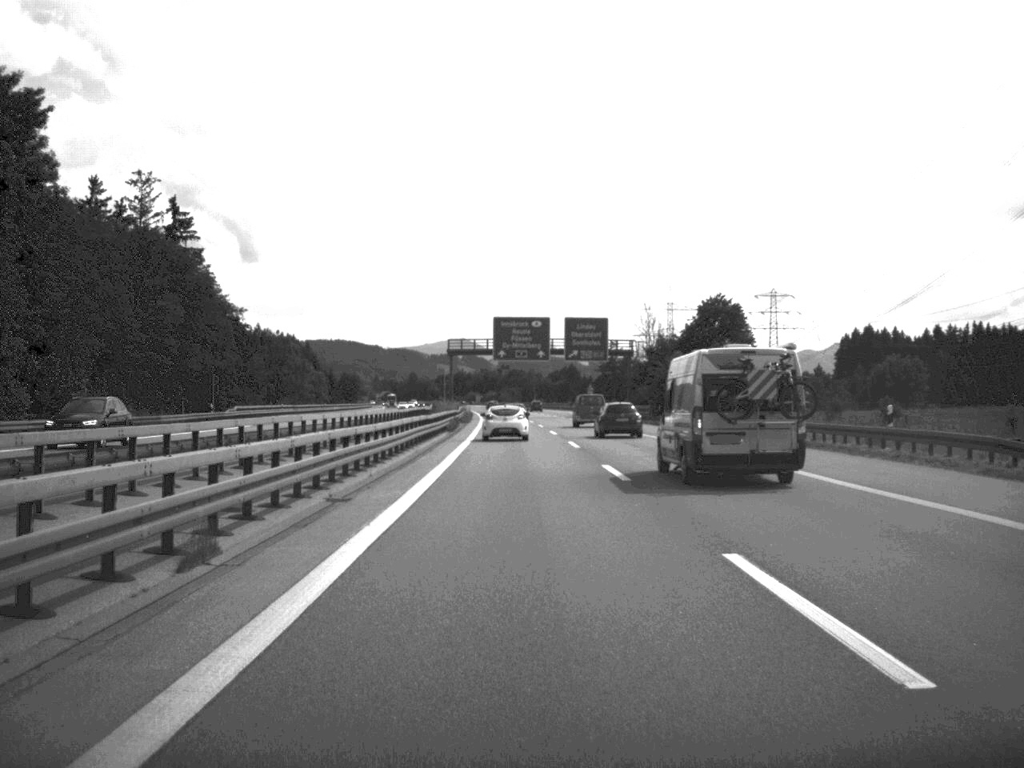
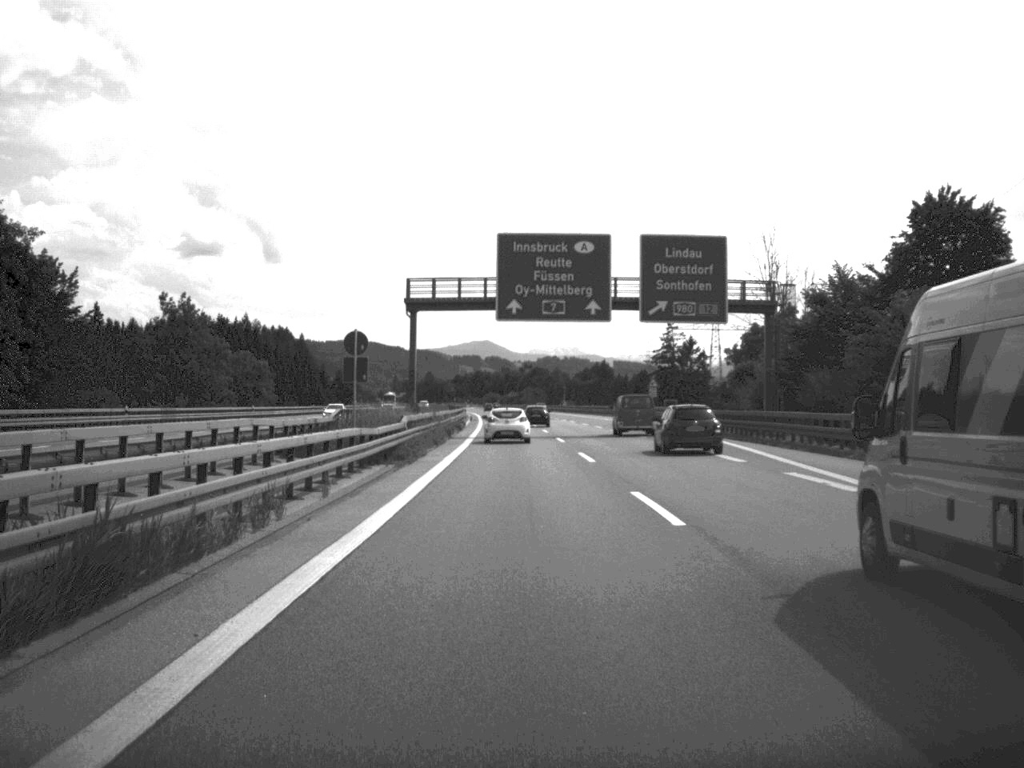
(-0.6, +61.5) m; -1°
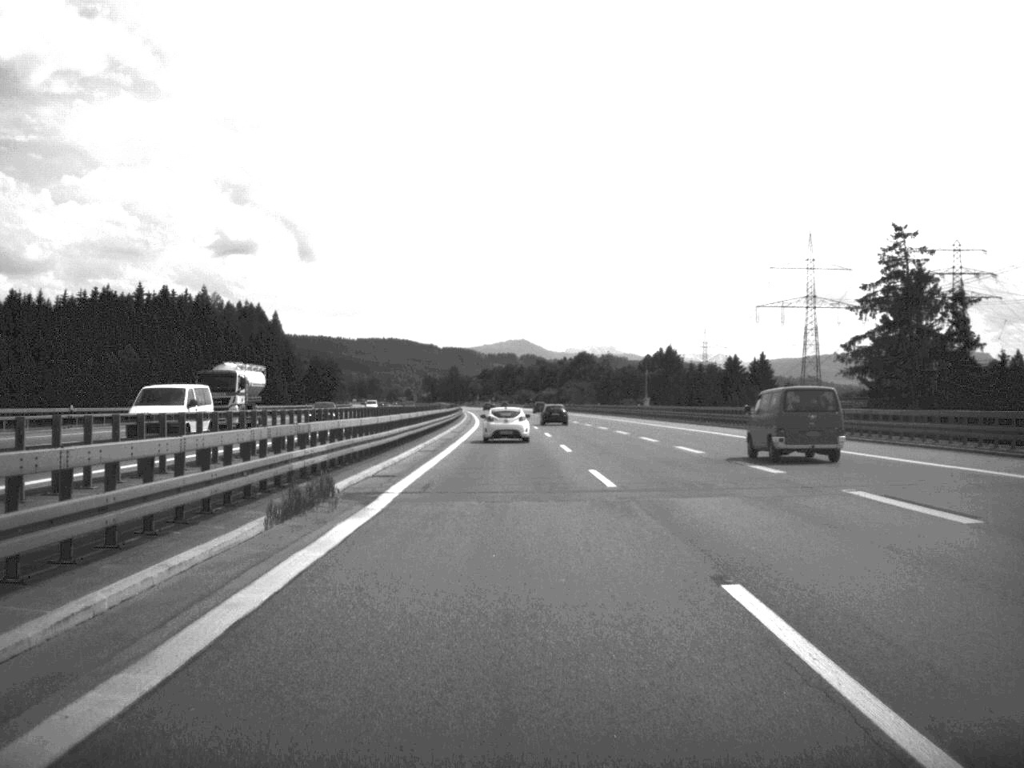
(-1.4, +100.1) m; -2°
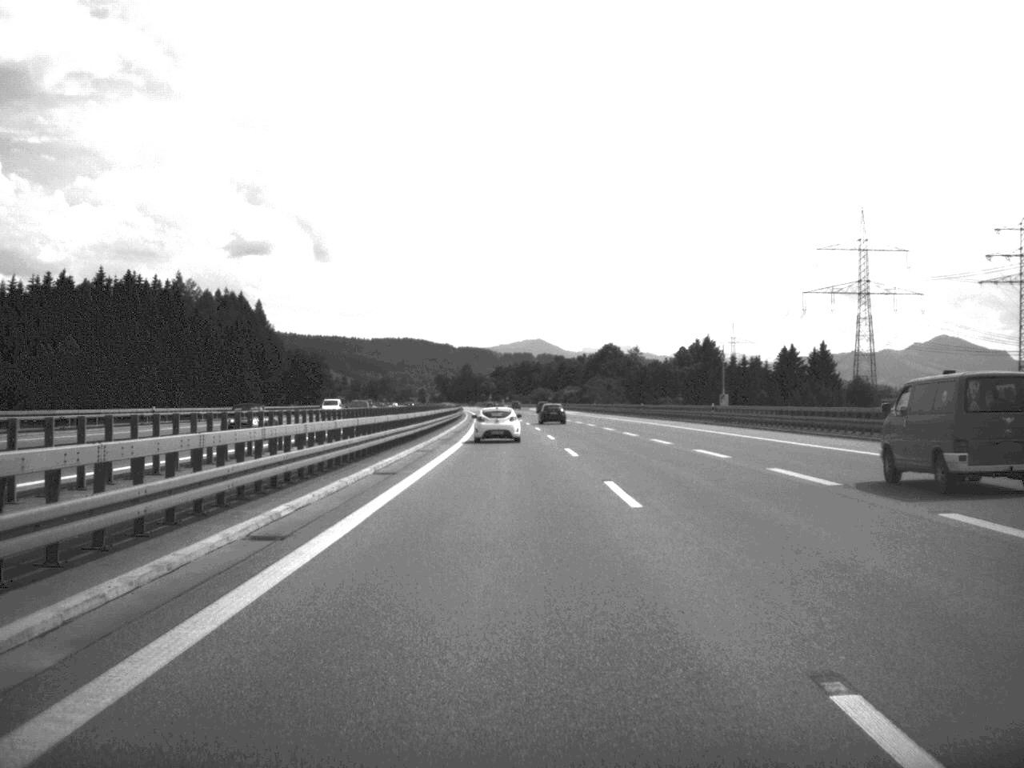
(-0.2, +39.7) m; -1°
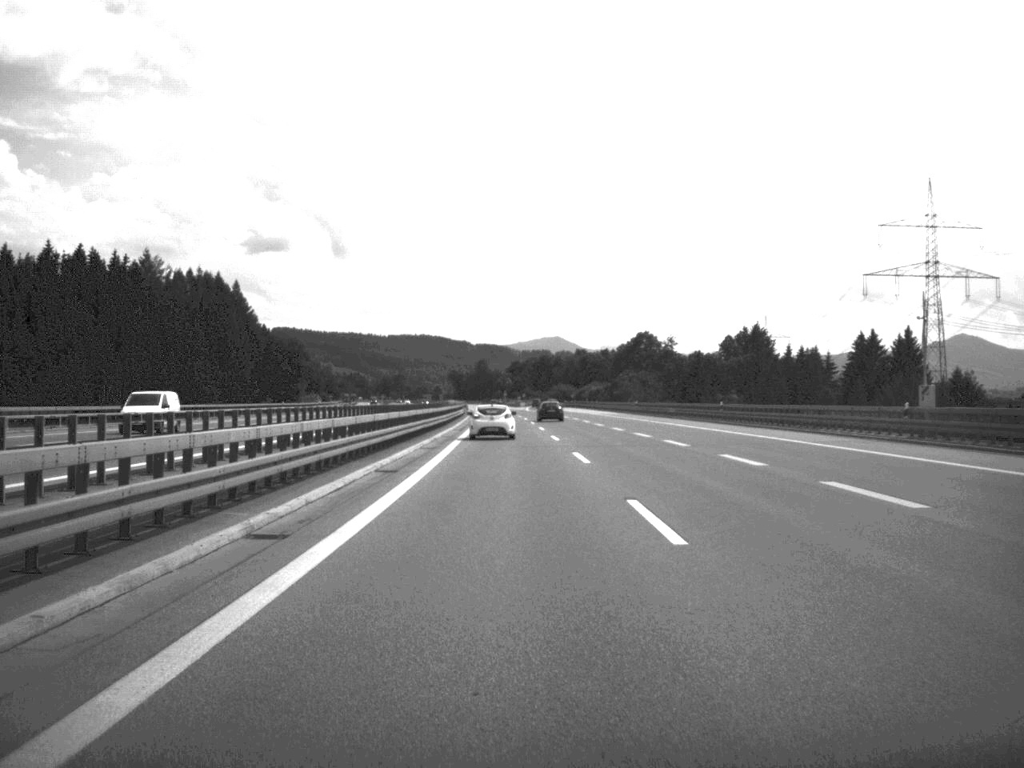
(-0.3, +40.0) m; -1°
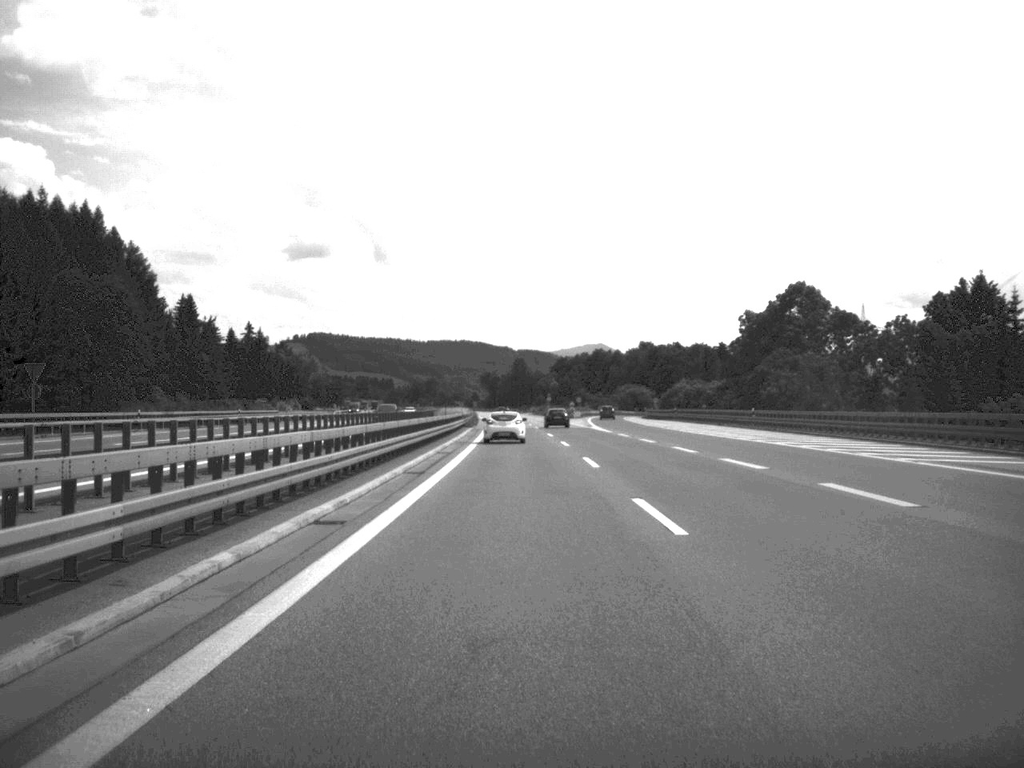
(-1.9, +104.0) m; -2°
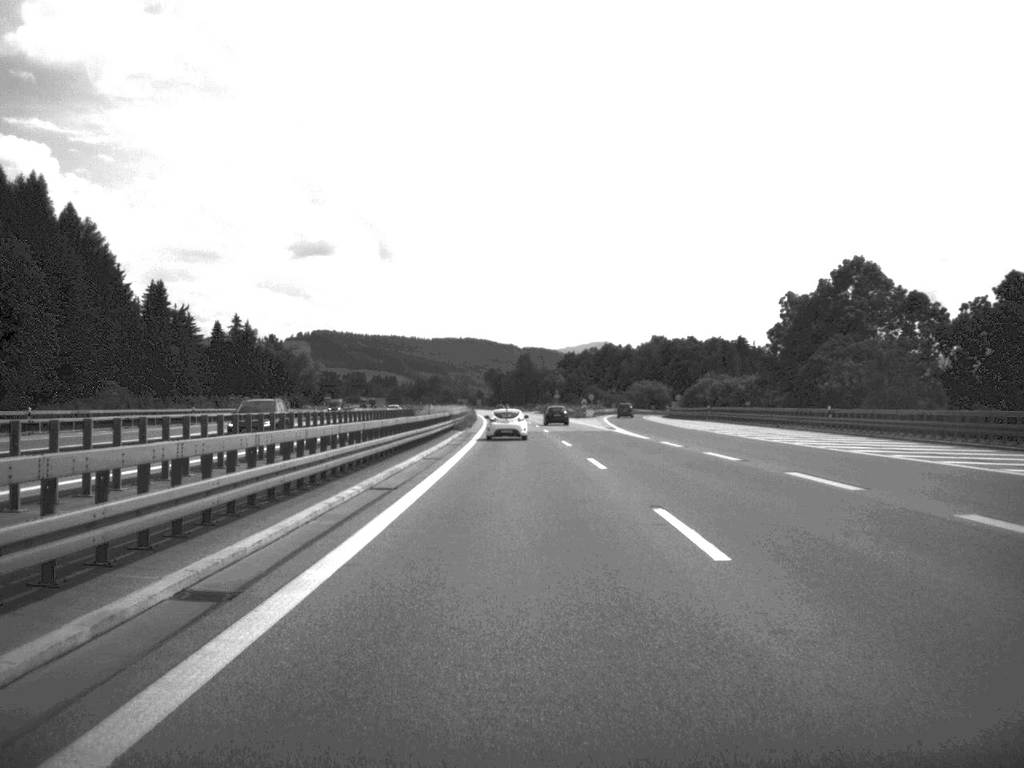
(0.0, +20.4) m; 0°
